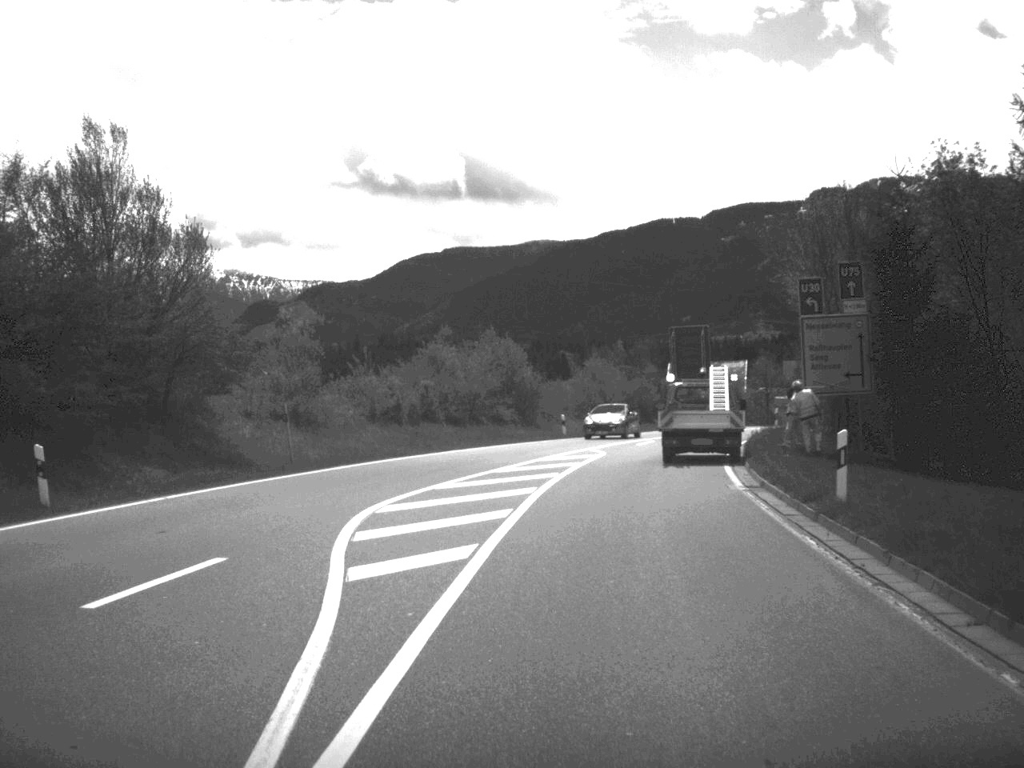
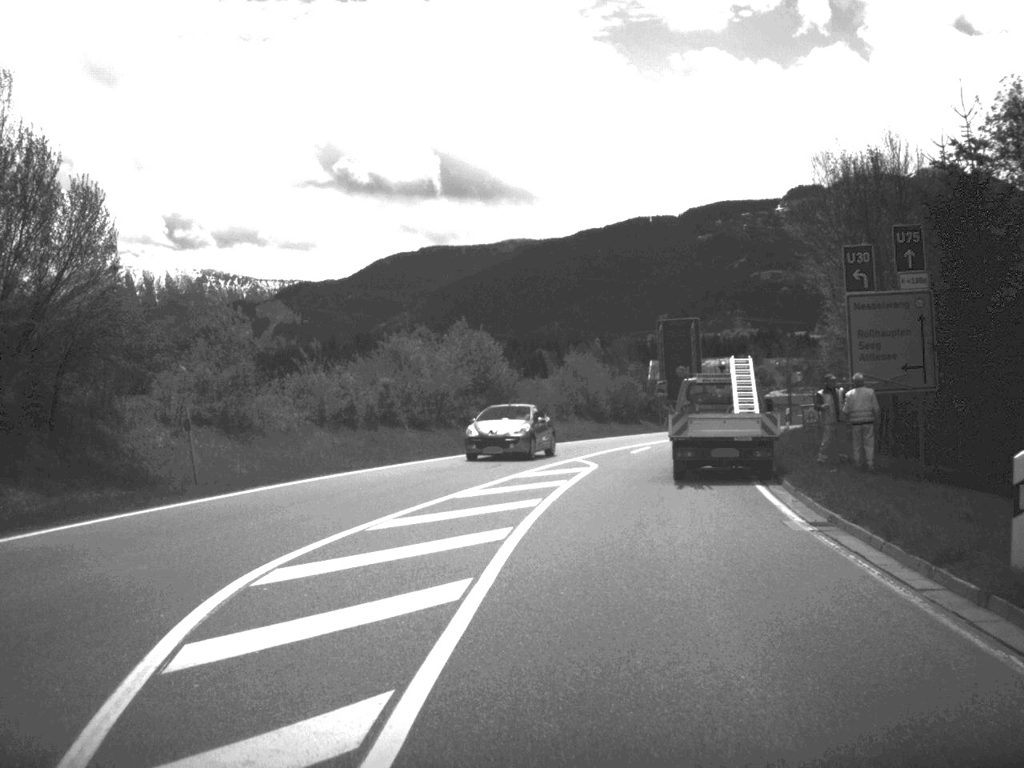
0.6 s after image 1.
(0.0, +6.5) m; +1°
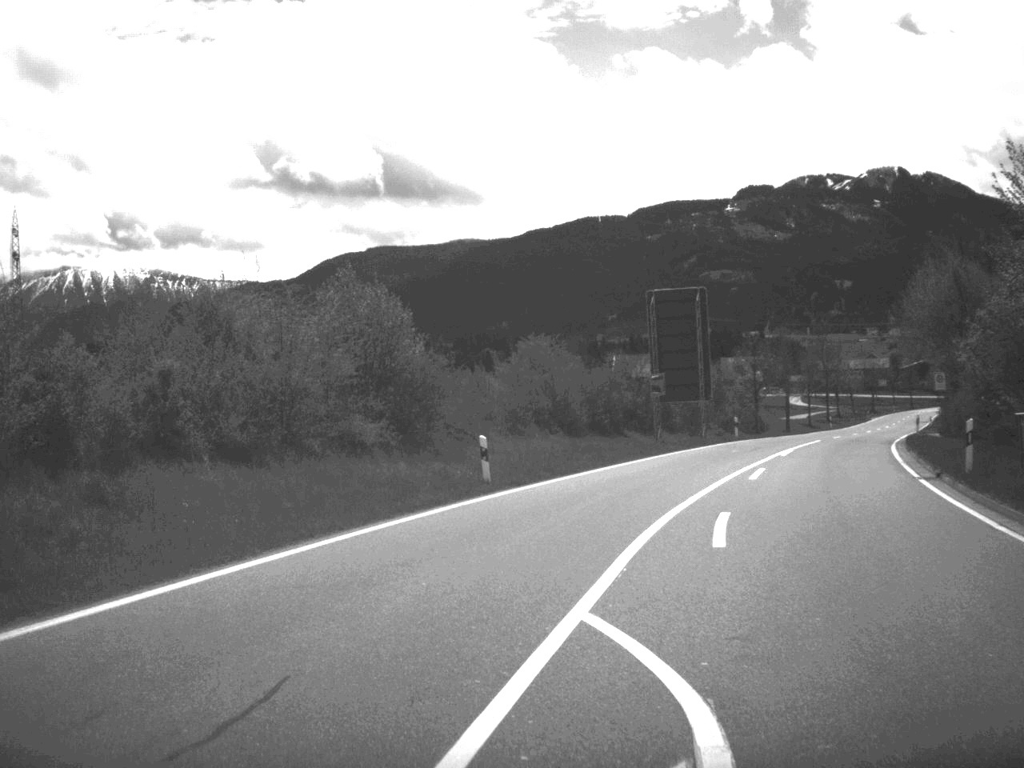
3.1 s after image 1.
(+0.3, +22.4) m; +2°
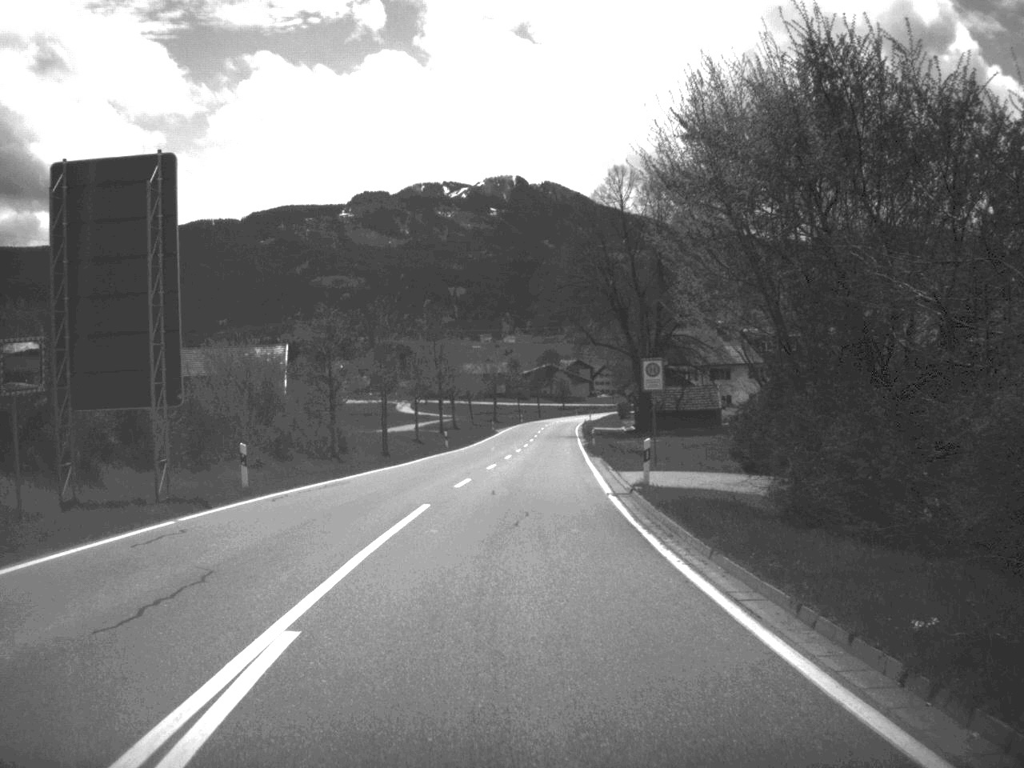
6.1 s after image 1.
(+6.7, +30.9) m; +17°
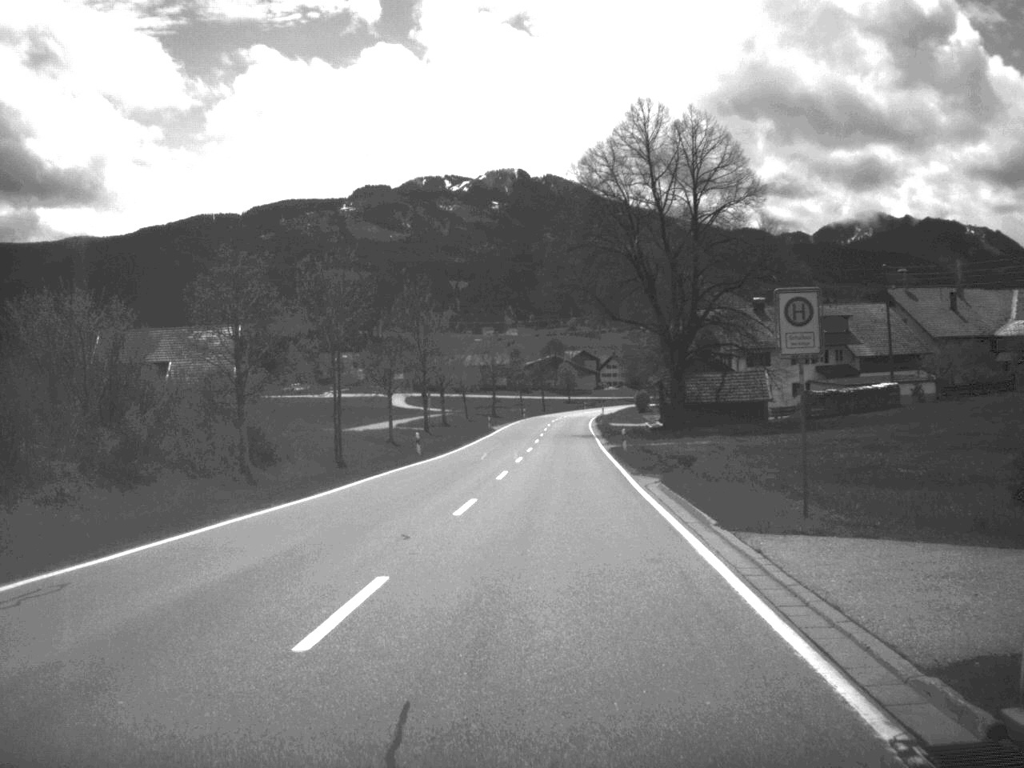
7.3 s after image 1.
(-0.1, +20.1) m; 0°
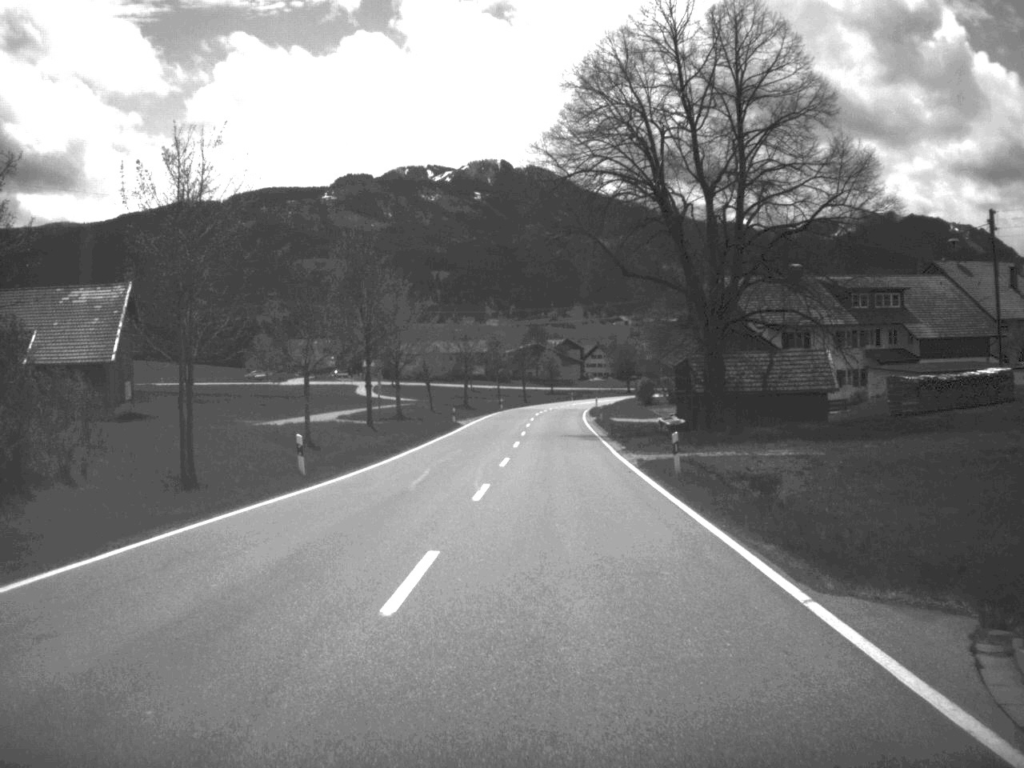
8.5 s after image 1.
(+0.2, +22.6) m; +1°
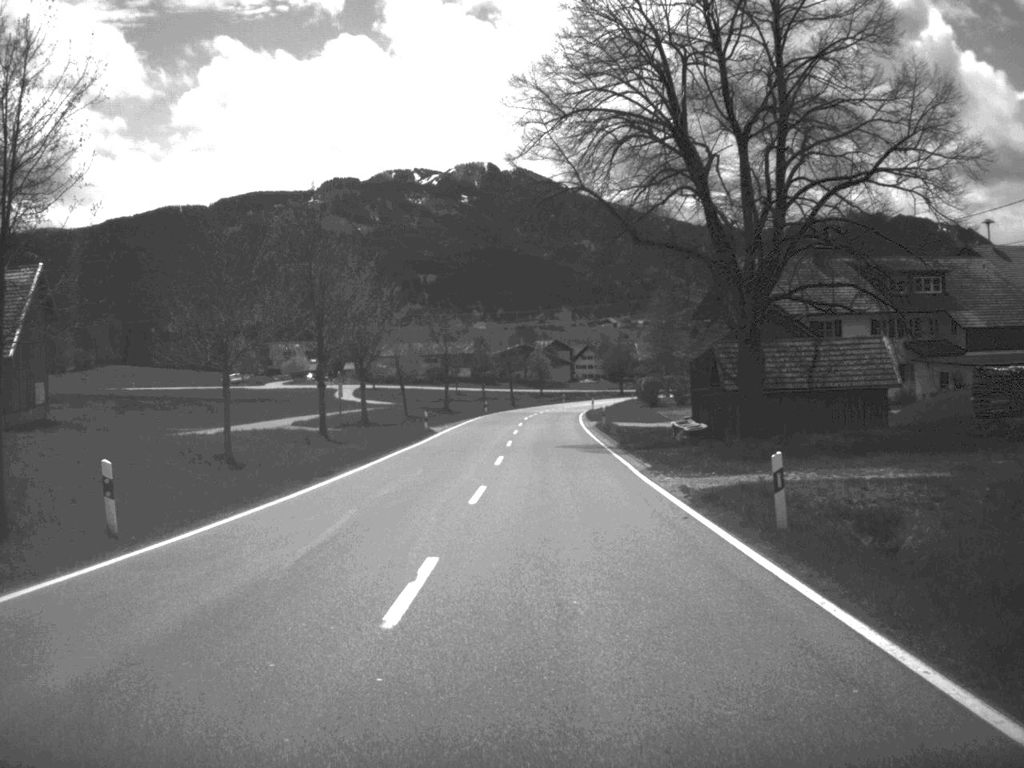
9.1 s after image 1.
(0.0, +12.2) m; 0°
